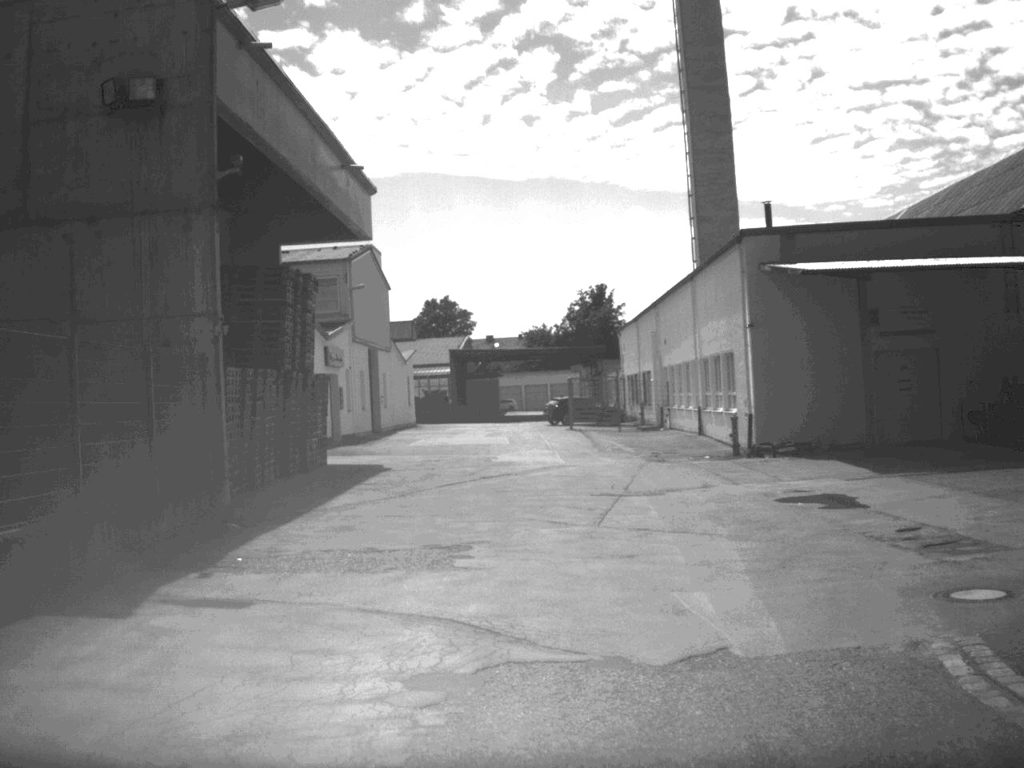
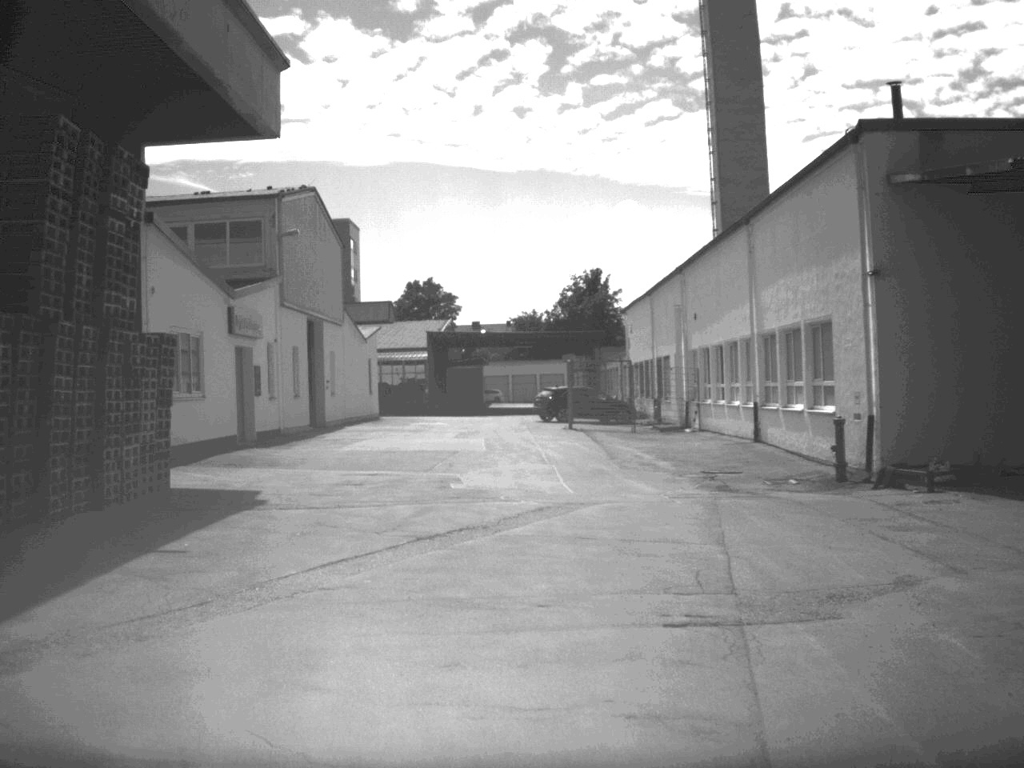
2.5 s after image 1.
(0.0, +12.8) m; 0°
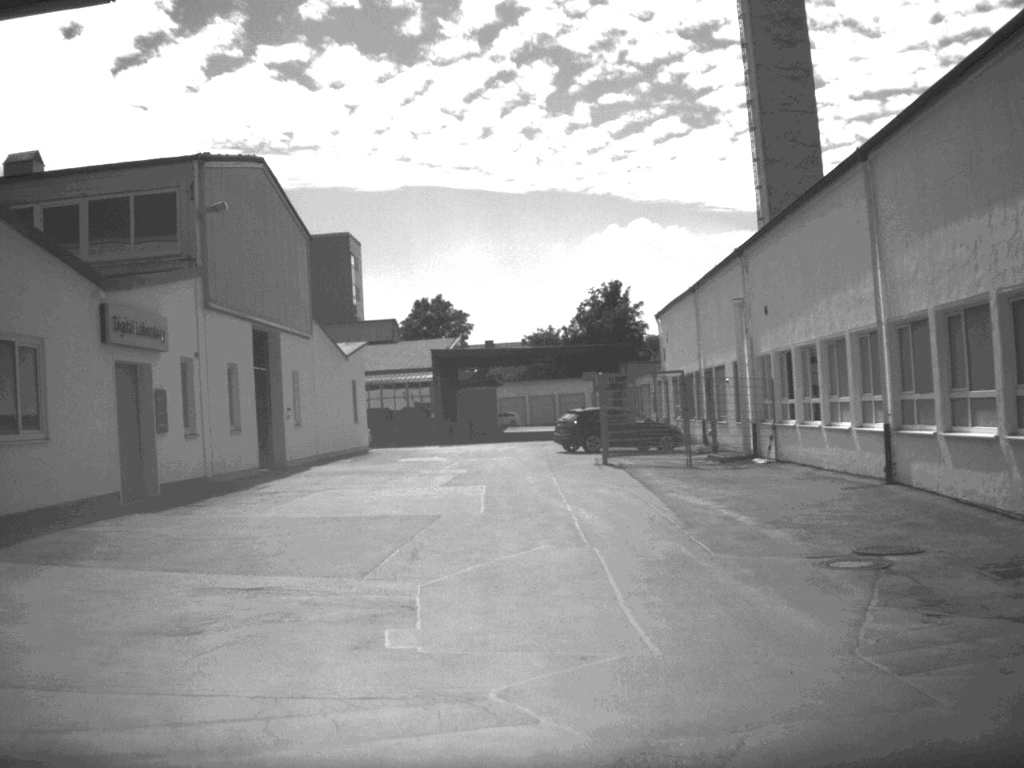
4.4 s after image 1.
(0.0, +10.3) m; -1°
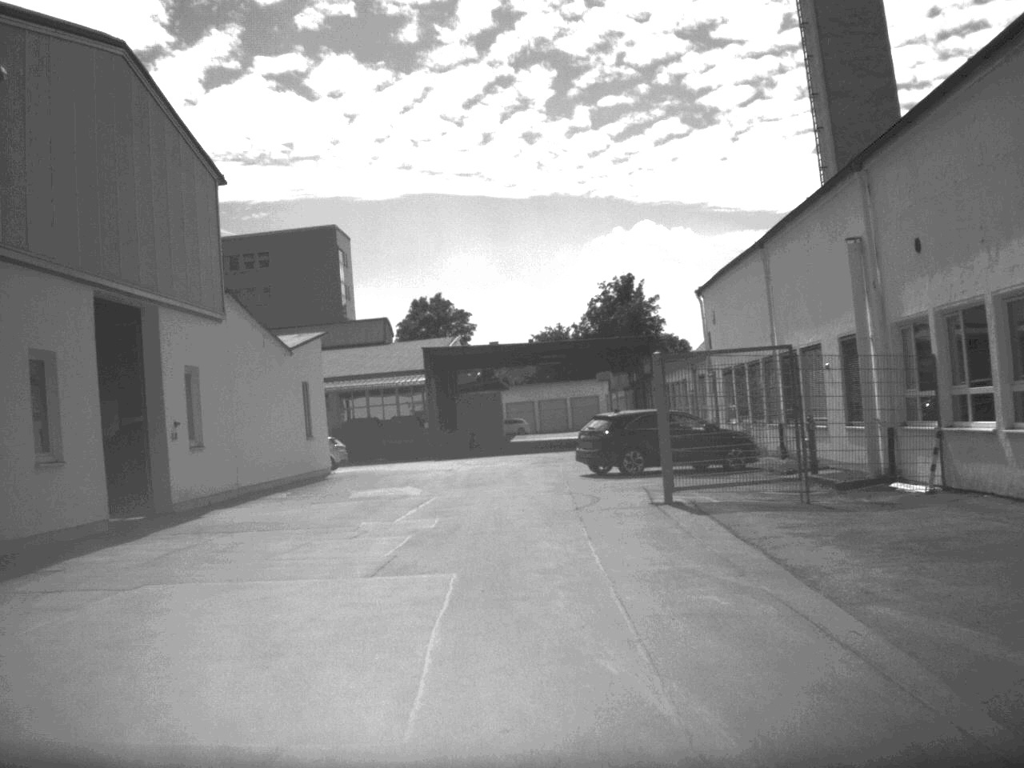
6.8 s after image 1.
(-0.1, +12.2) m; -1°
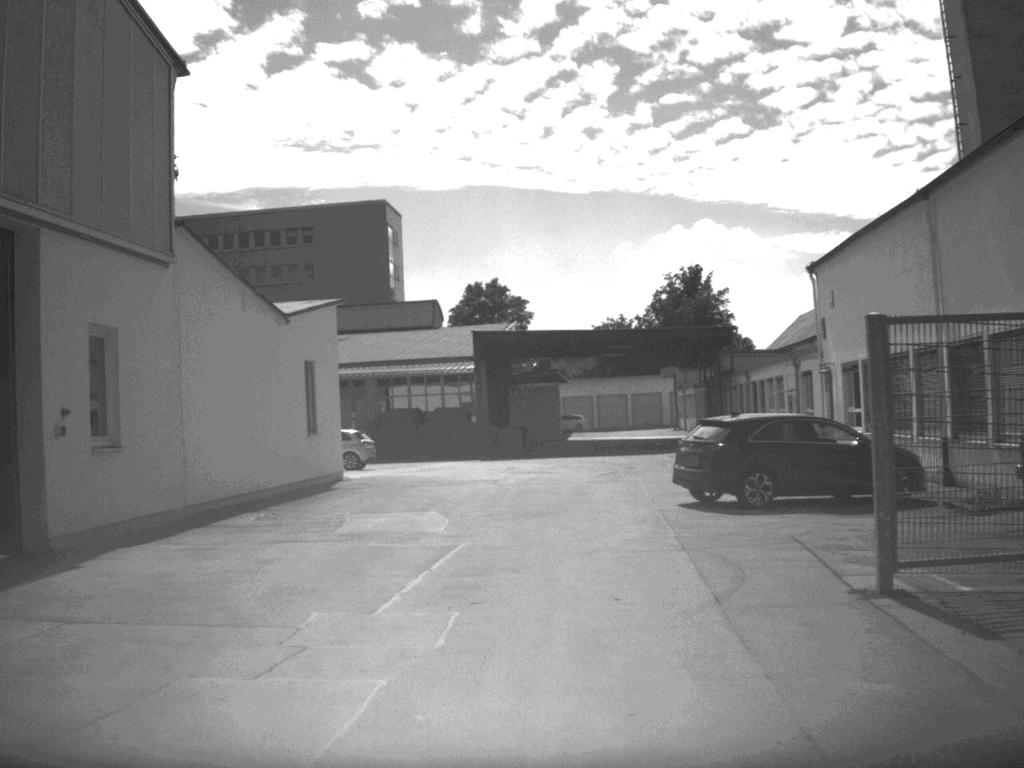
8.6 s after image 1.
(-0.3, +8.7) m; -3°
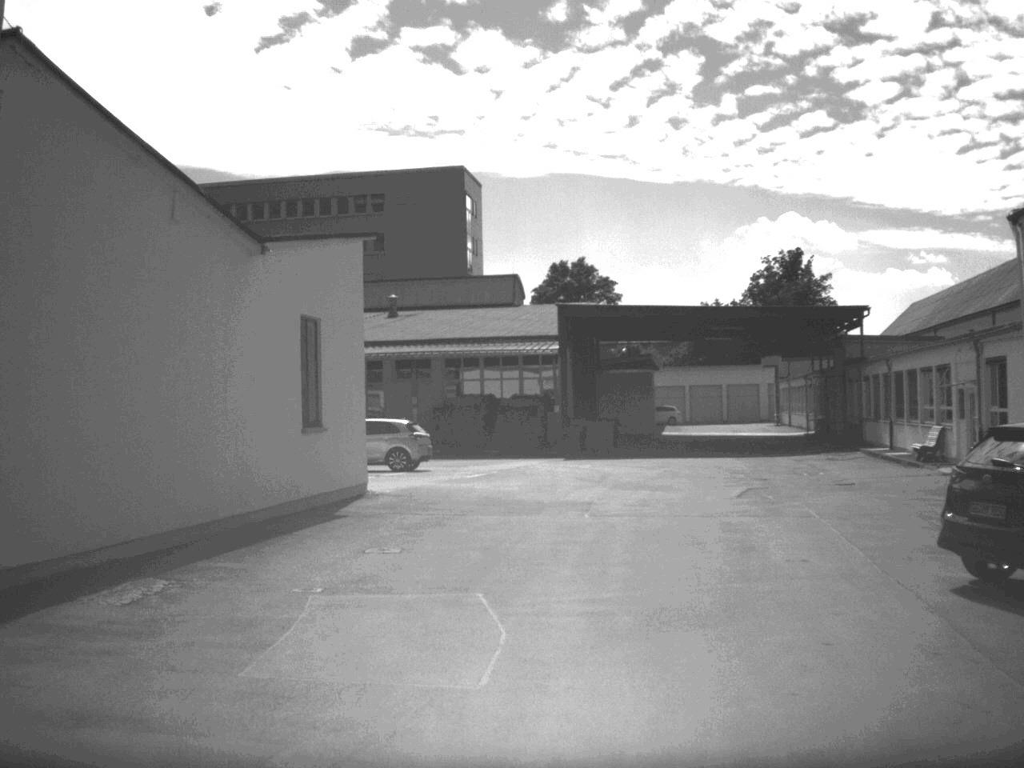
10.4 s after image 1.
(-0.3, +9.7) m; -4°
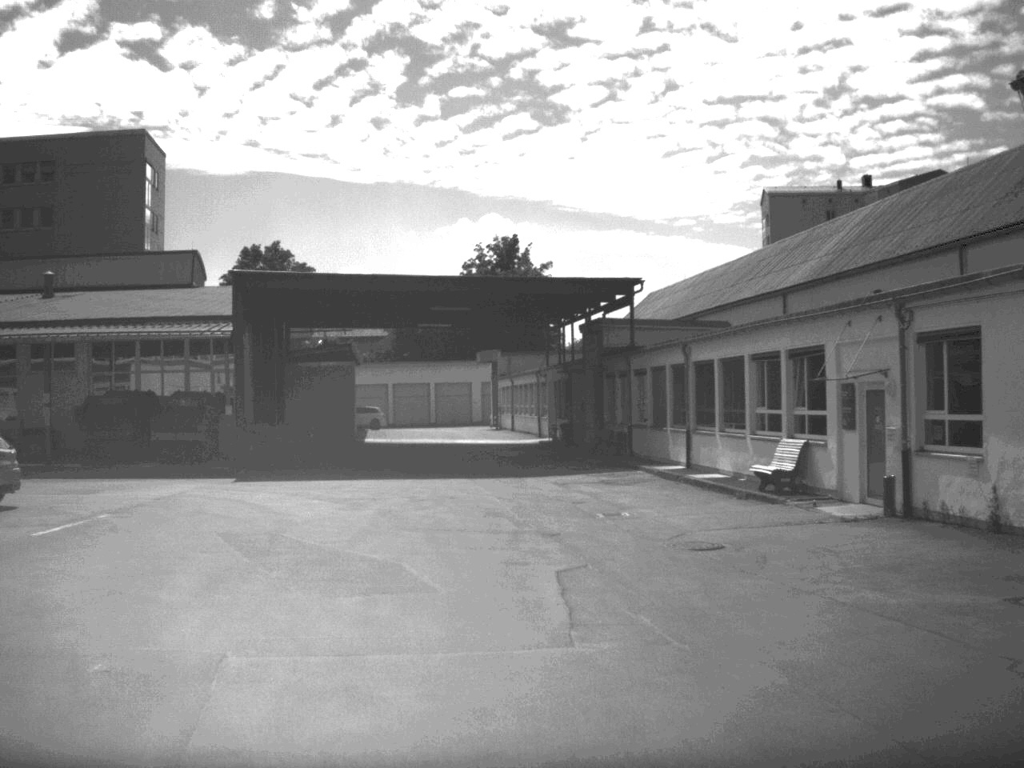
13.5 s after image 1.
(+0.7, +12.9) m; +13°
